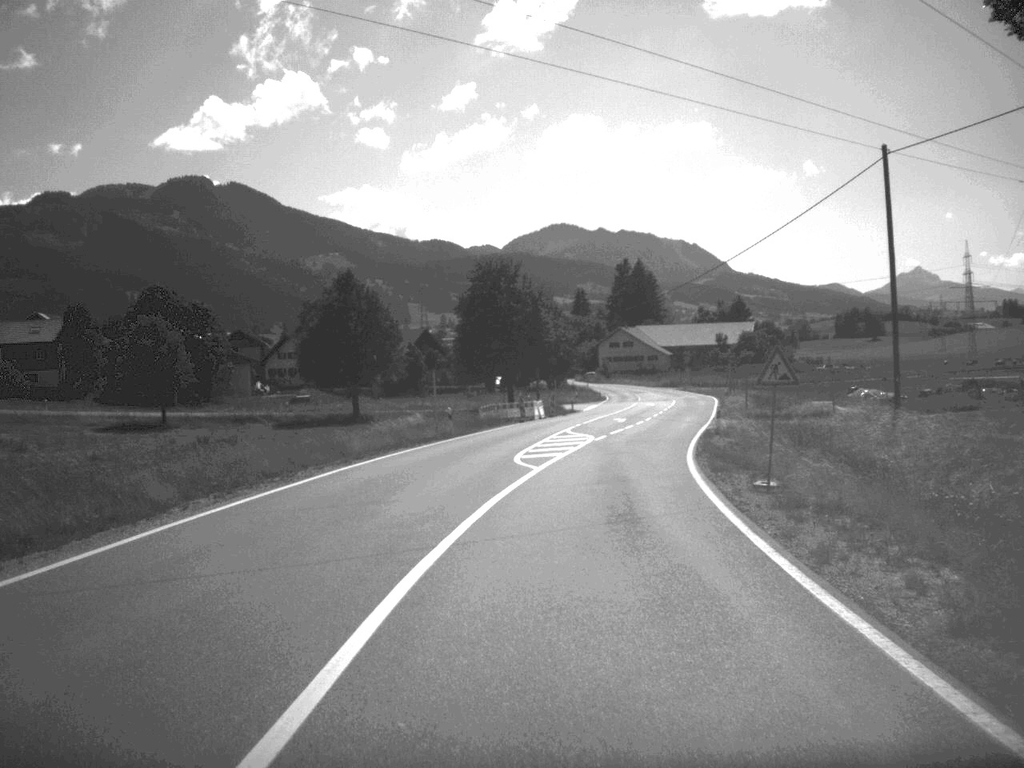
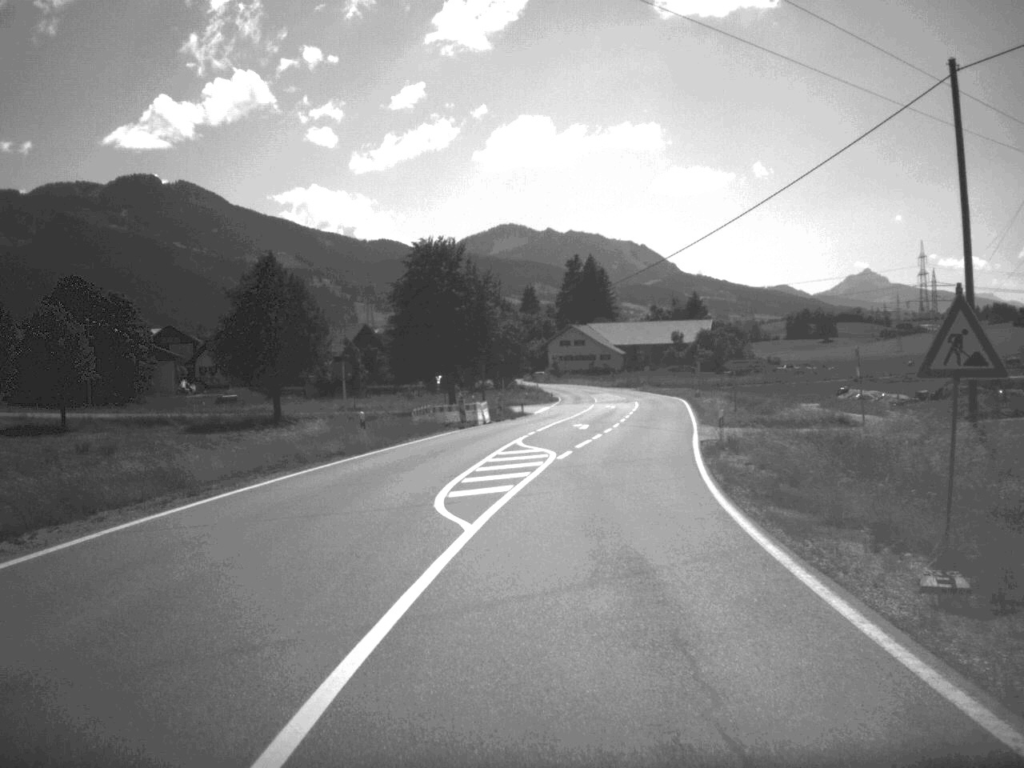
(+0.2, +11.7) m; +2°
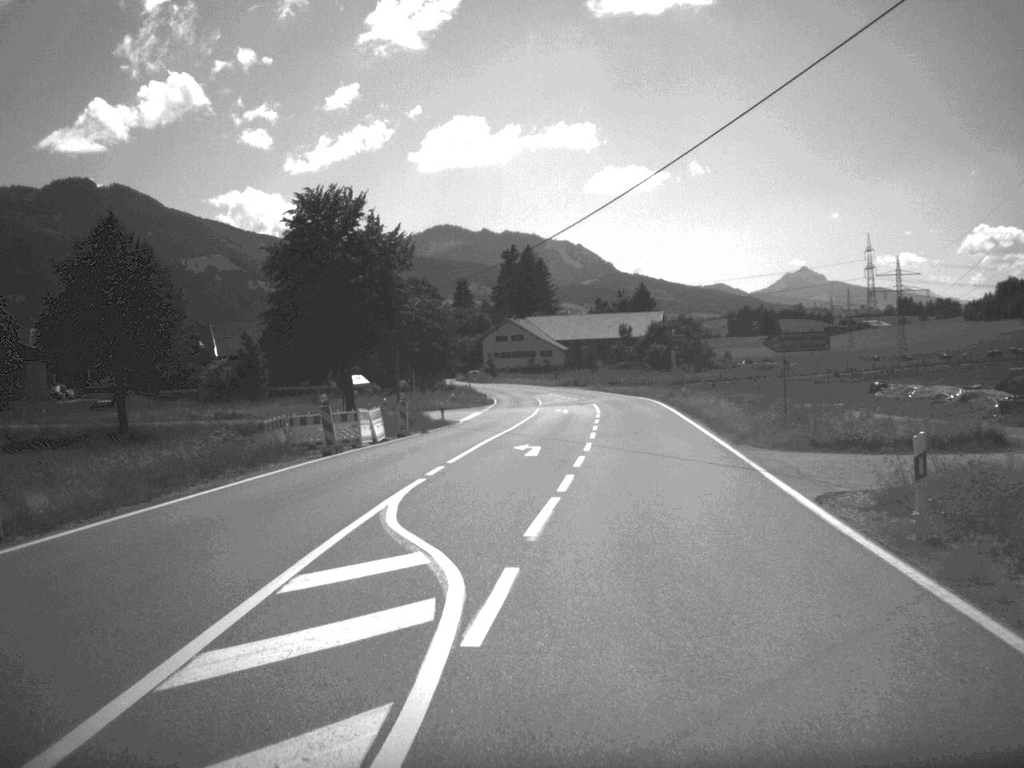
(+0.6, +21.9) m; +3°
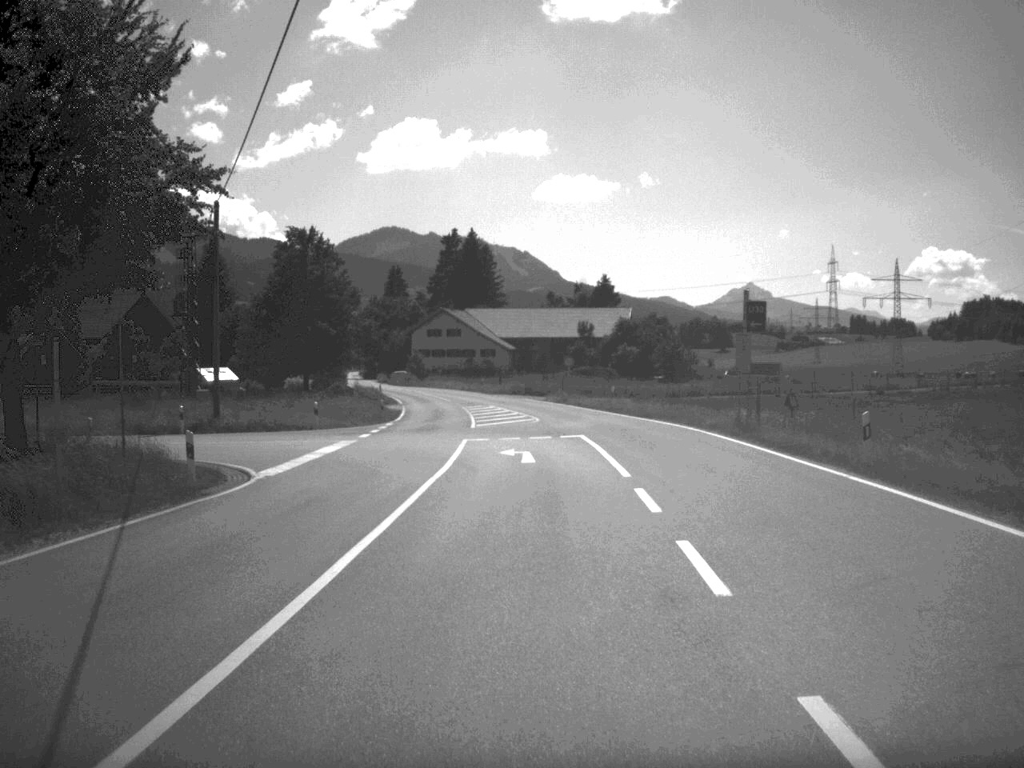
(+0.7, +38.1) m; +2°
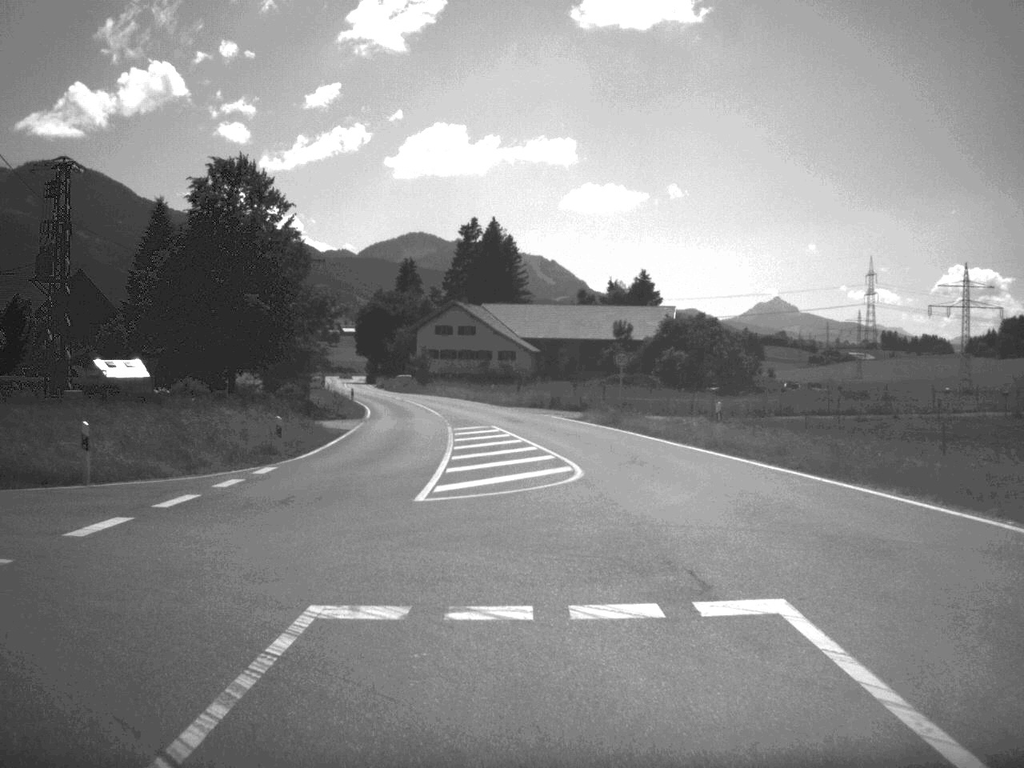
(0.0, +26.5) m; -1°
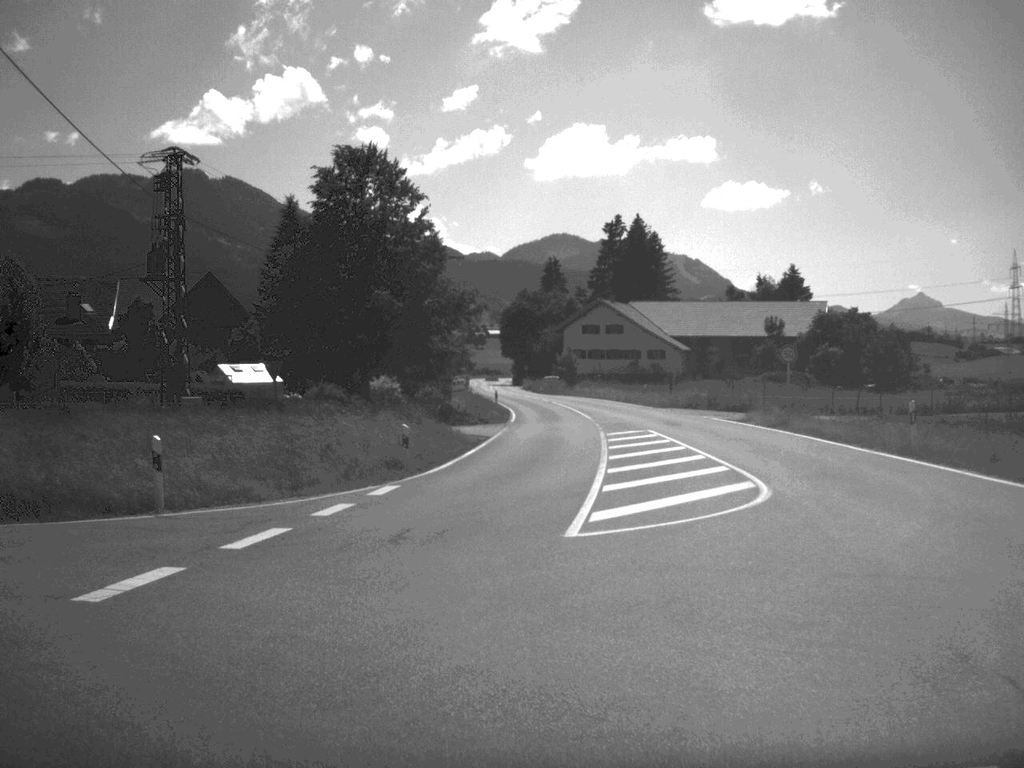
(-0.2, +4.1) m; -7°
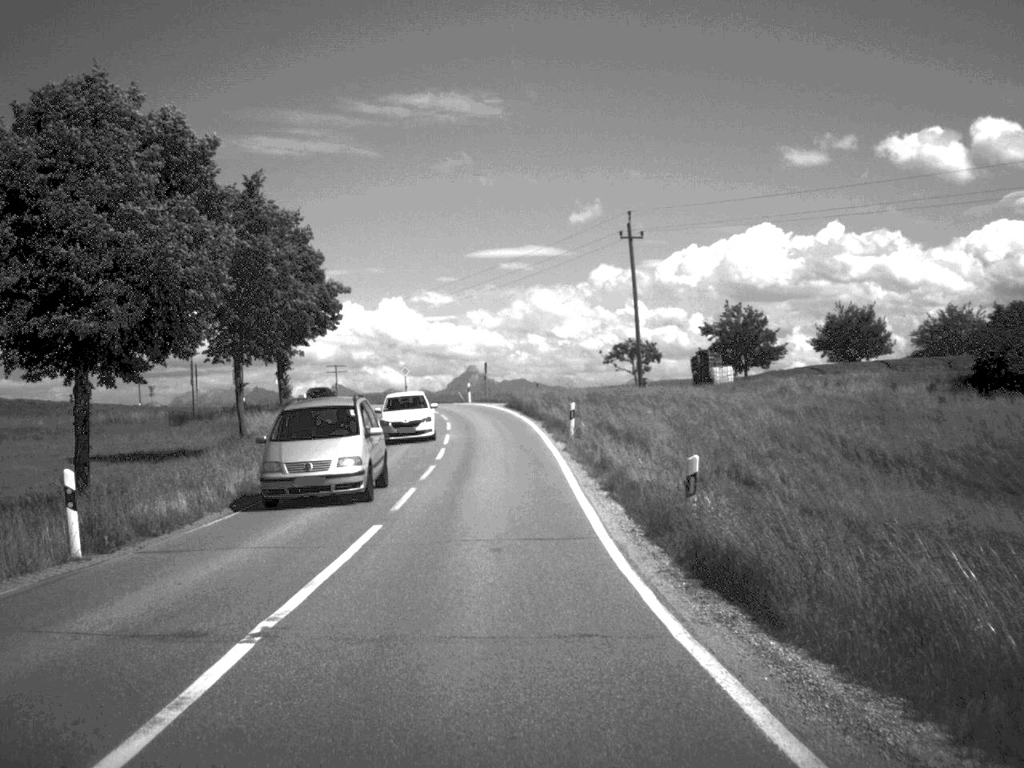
(-15.0, +9.5) m; -97°
